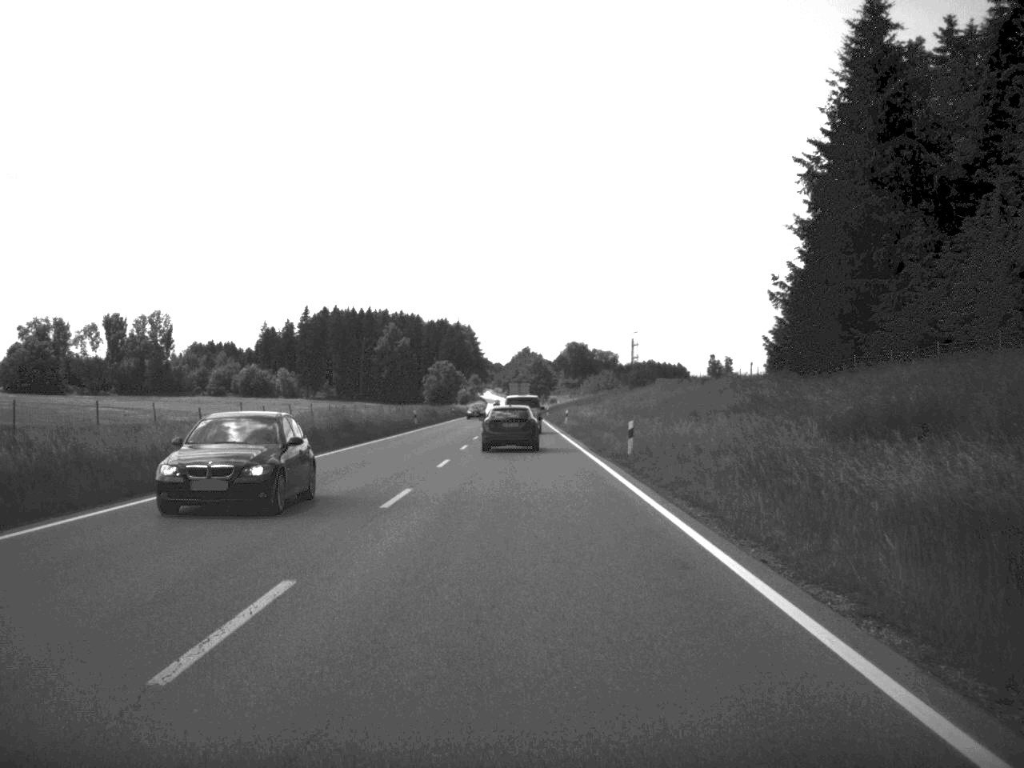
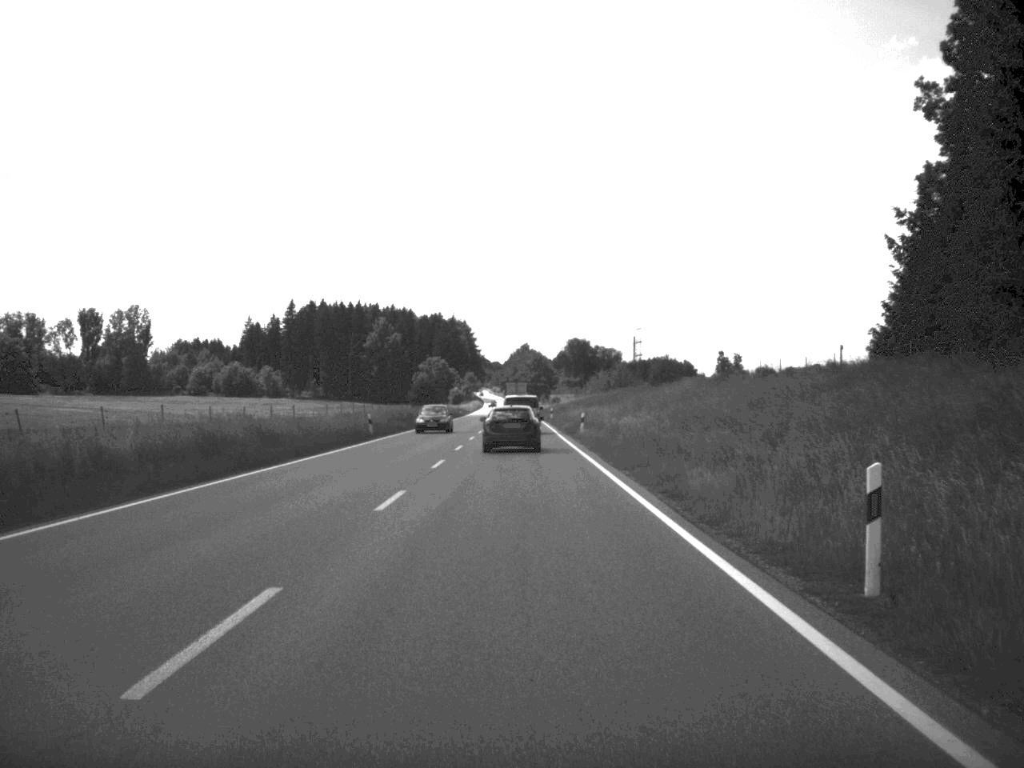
(0.0, +23.9) m; 0°
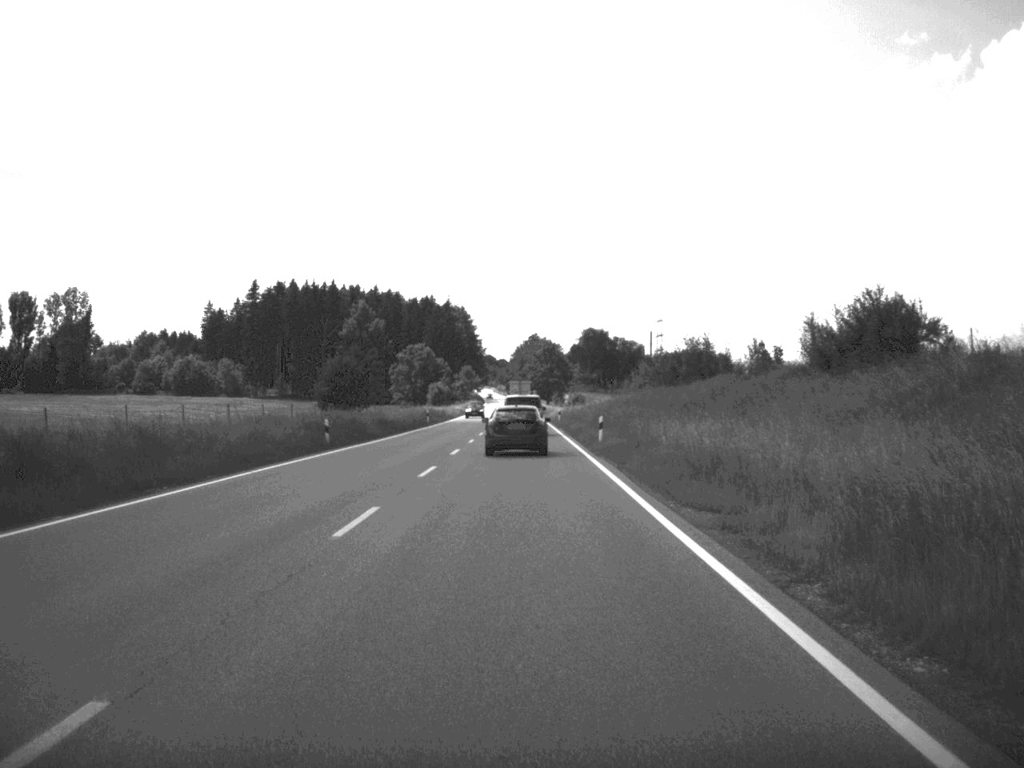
(-0.3, +63.0) m; -1°
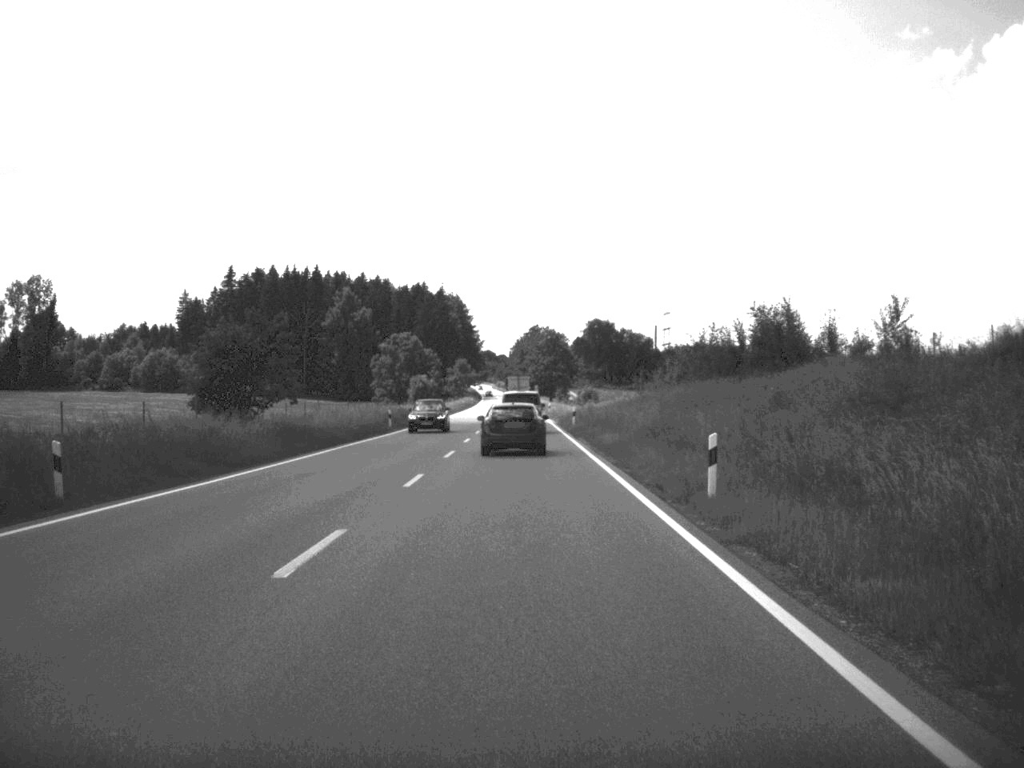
(0.0, +26.9) m; 0°
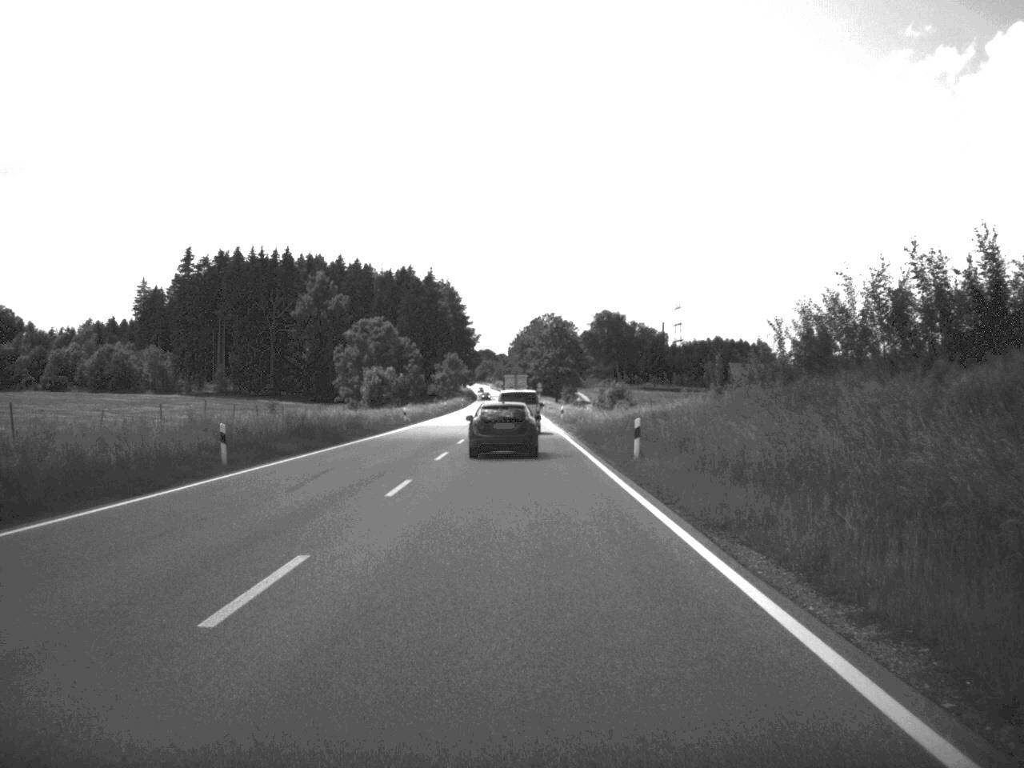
(-0.1, +37.8) m; 0°
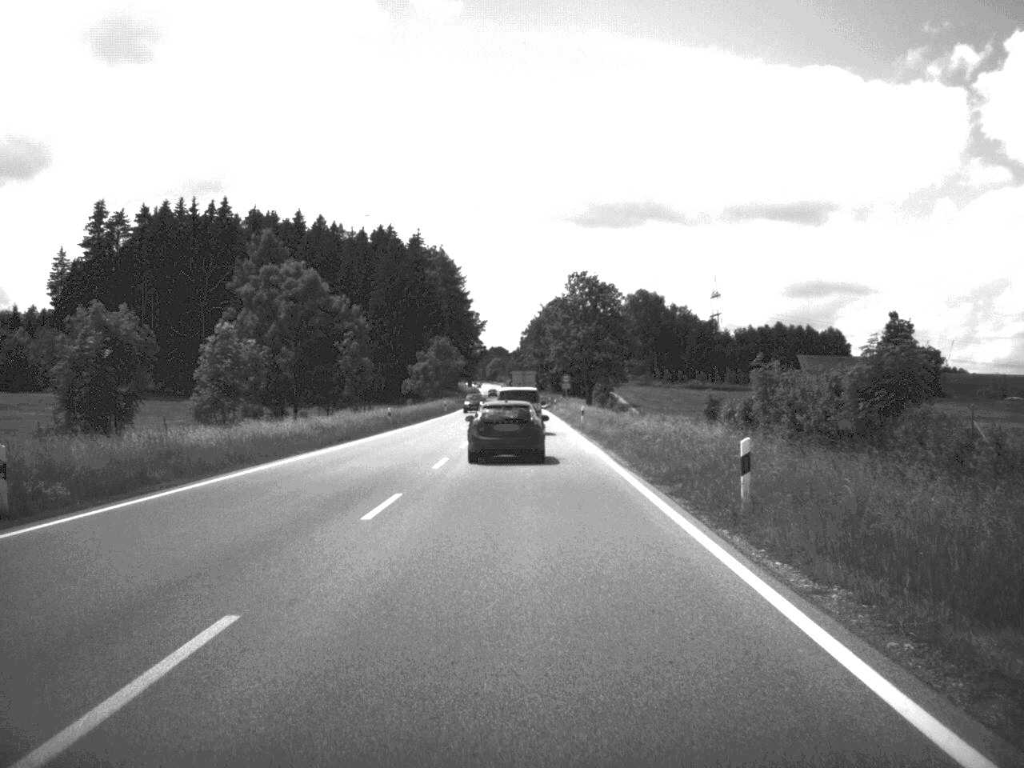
(-0.5, +63.1) m; -1°
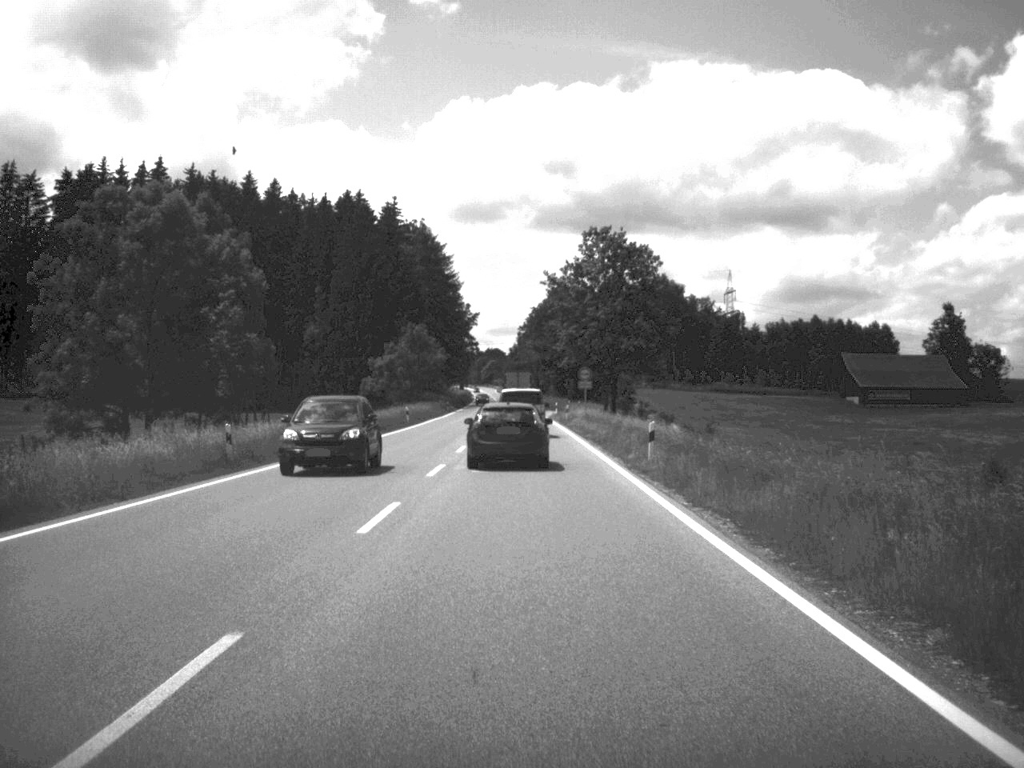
(-0.1, +35.9) m; 0°
